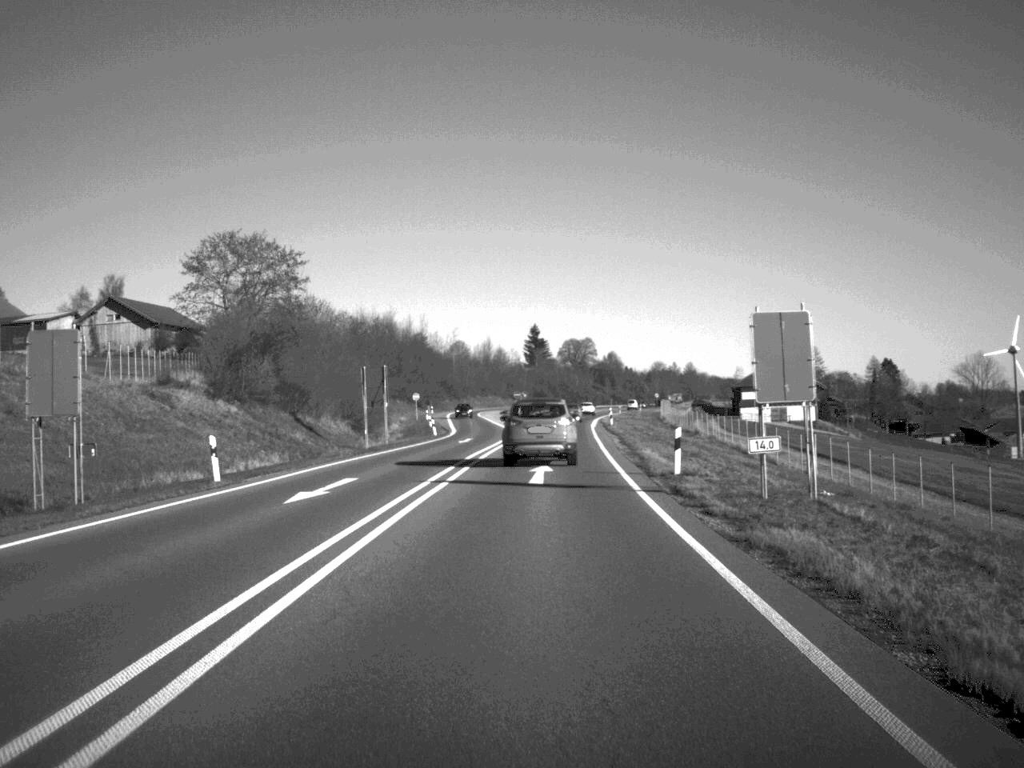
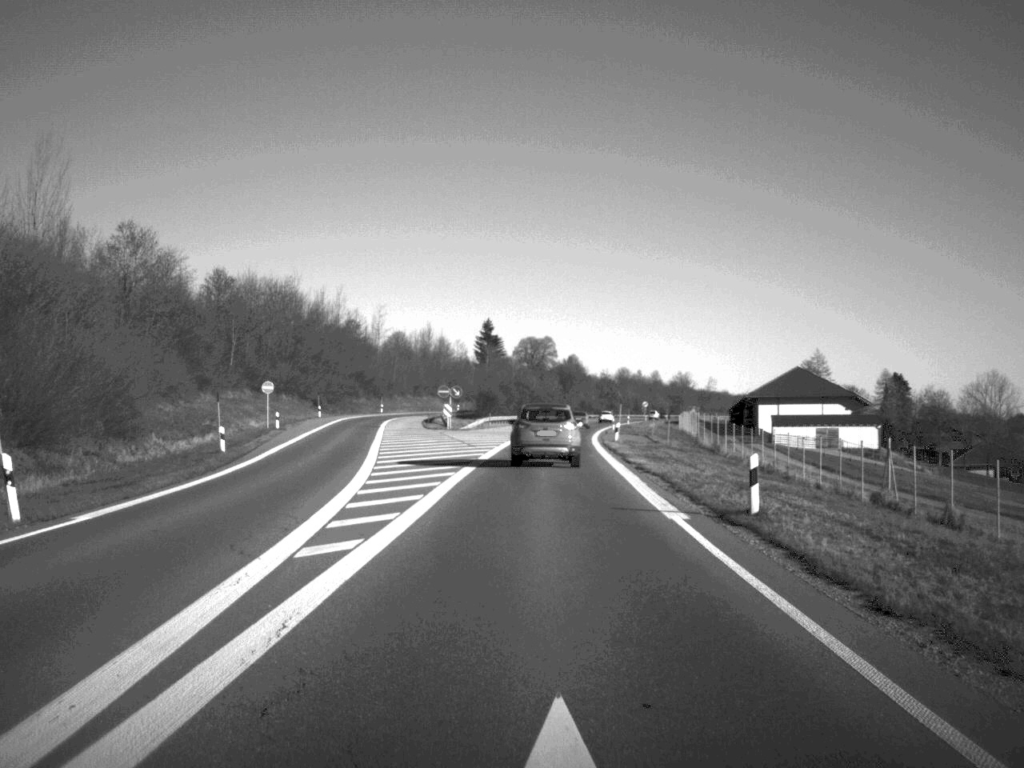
(+1.2, +60.9) m; +2°
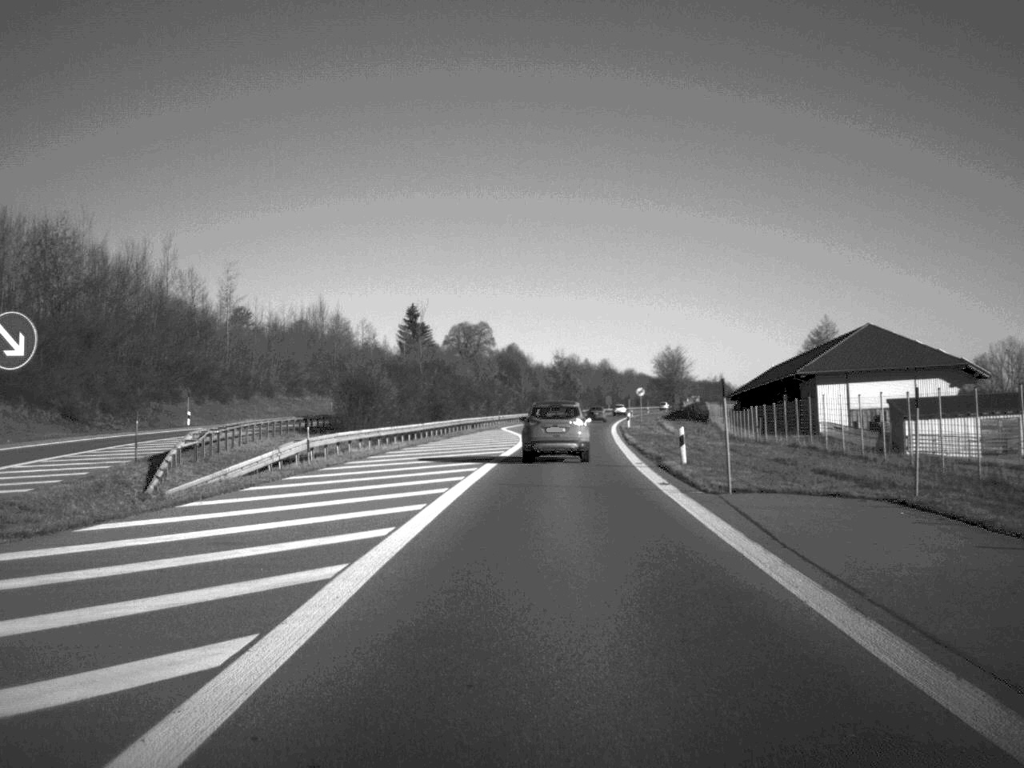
(+1.3, +66.6) m; +3°
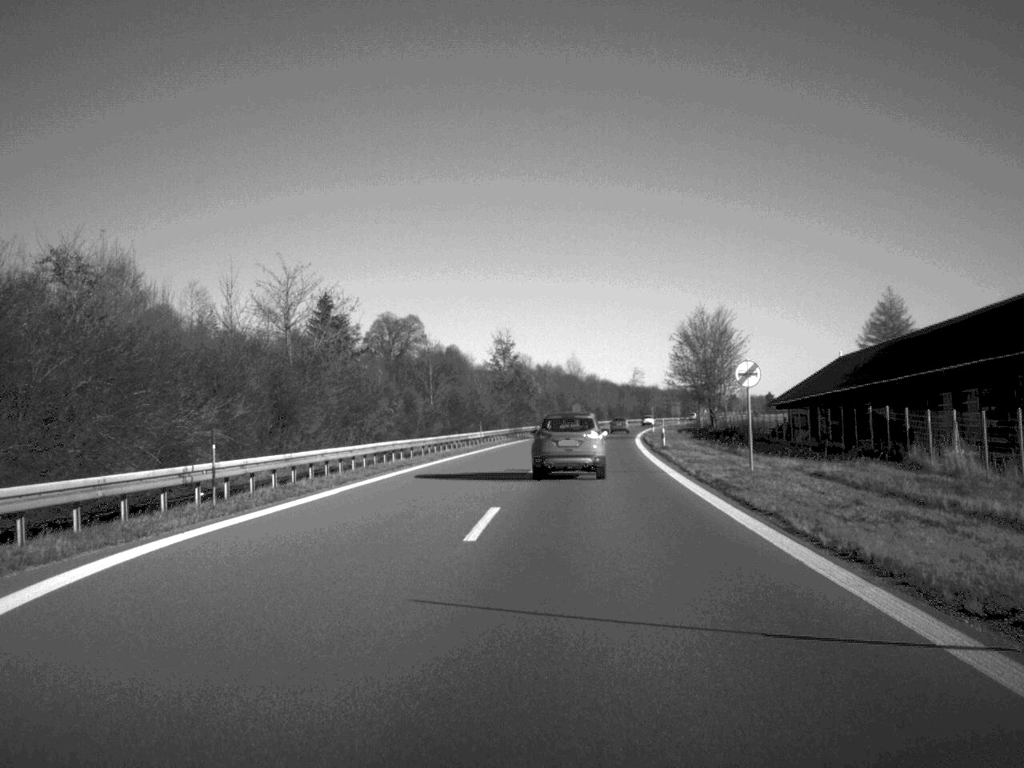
(+2.4, +76.0) m; +2°
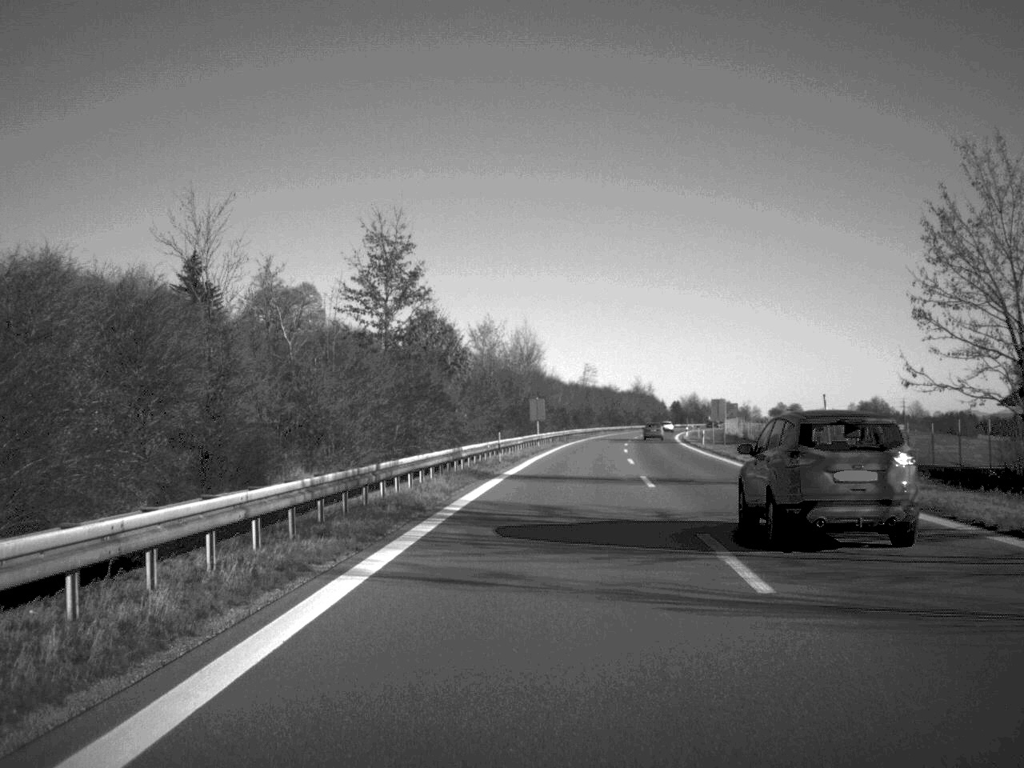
(+0.9, +75.9) m; +3°
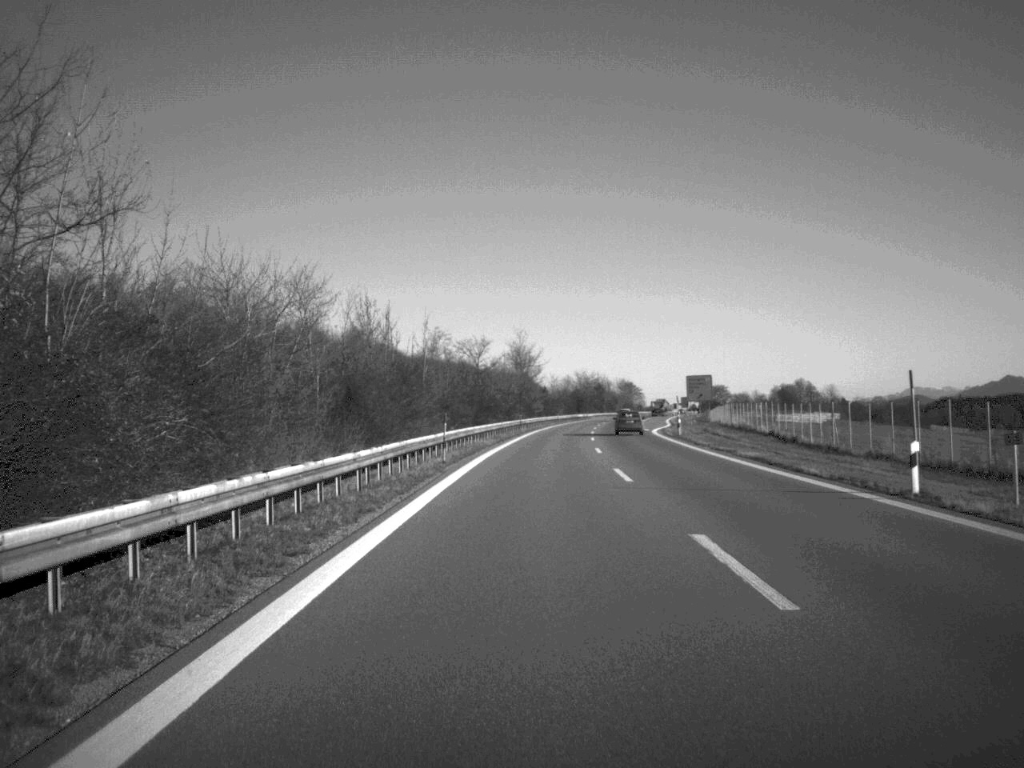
(+7.0, +110.4) m; +6°
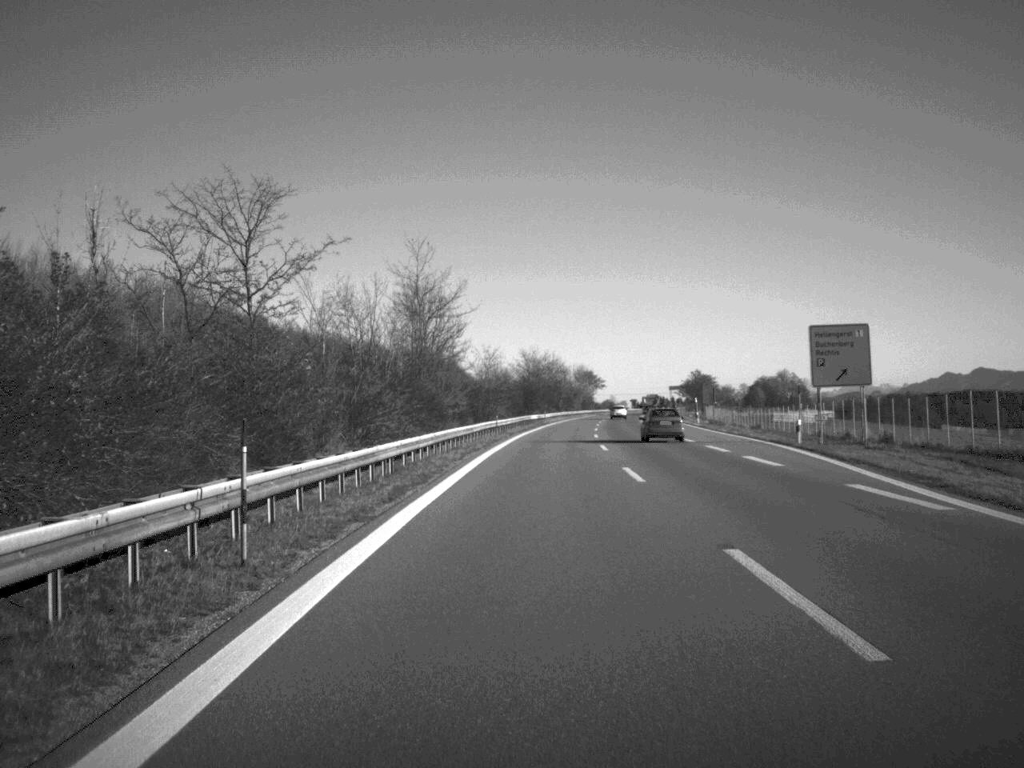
(+1.8, +73.7) m; +3°
